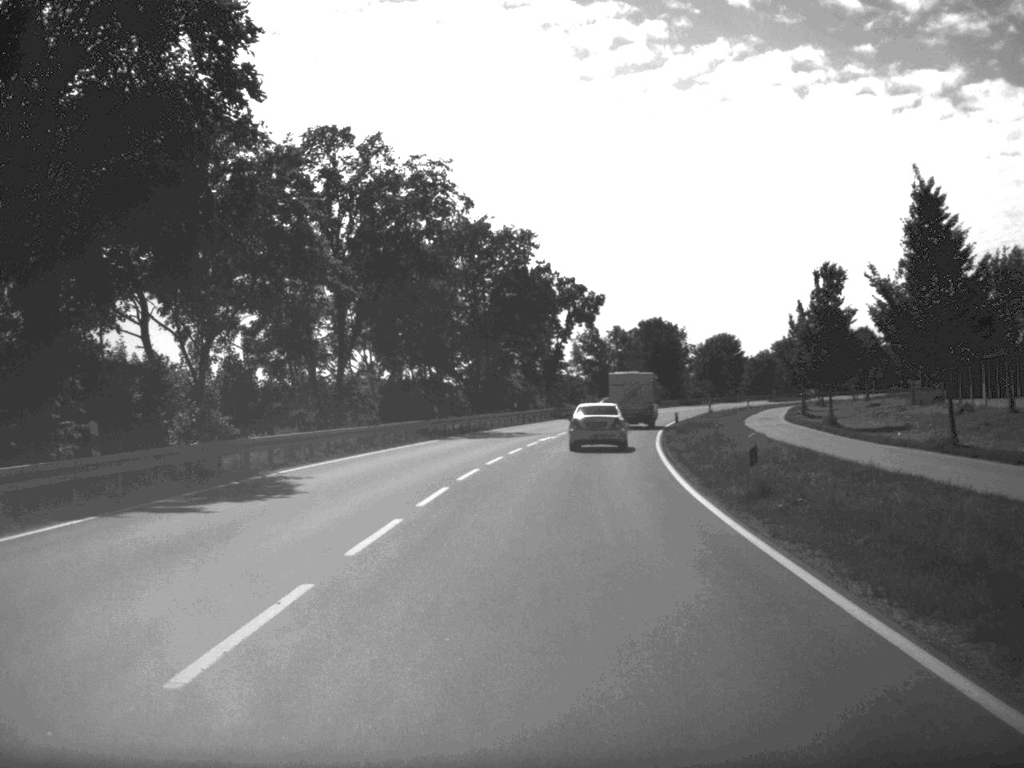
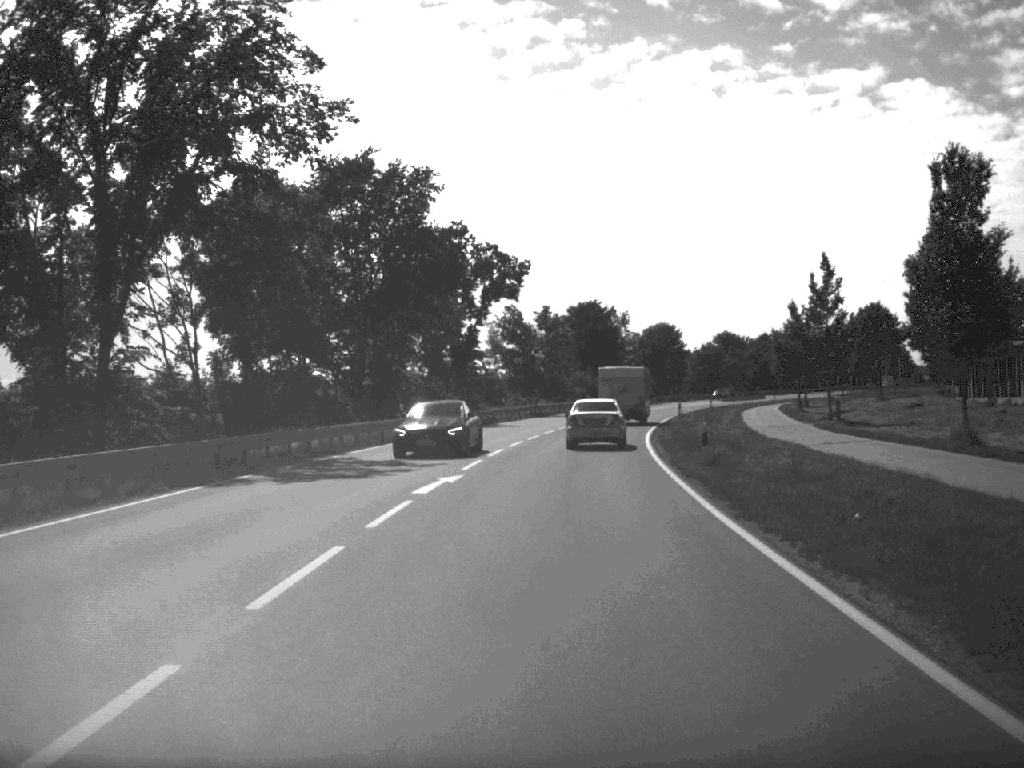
(+0.8, +26.9) m; +4°
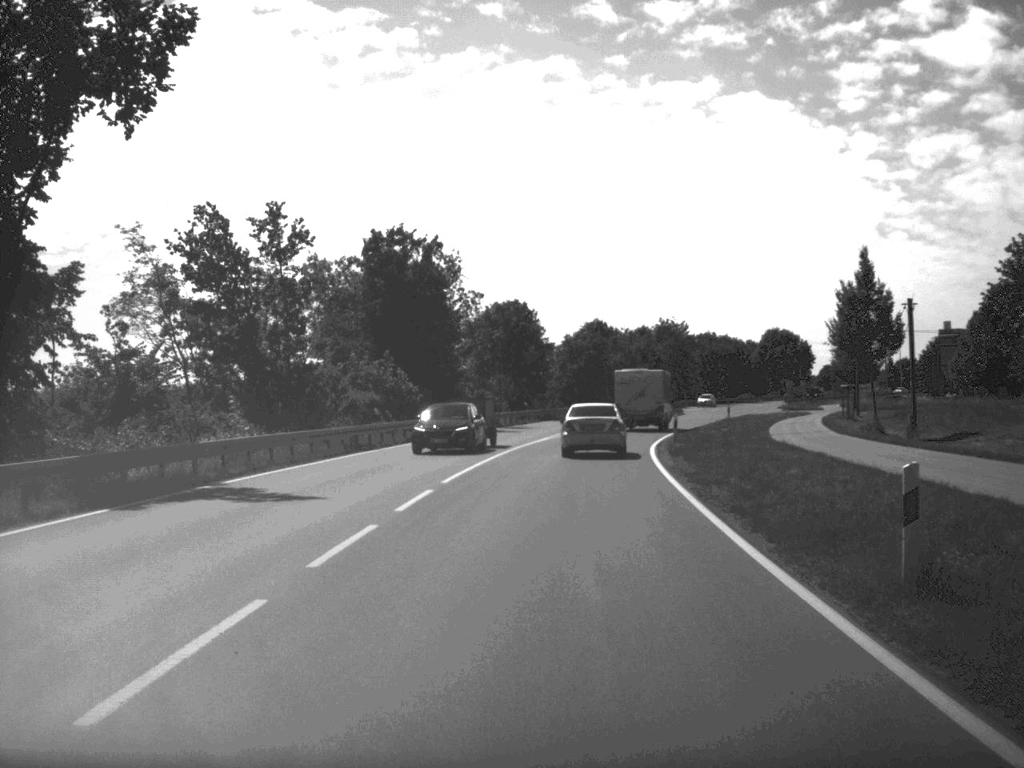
(+4.1, +61.9) m; +7°
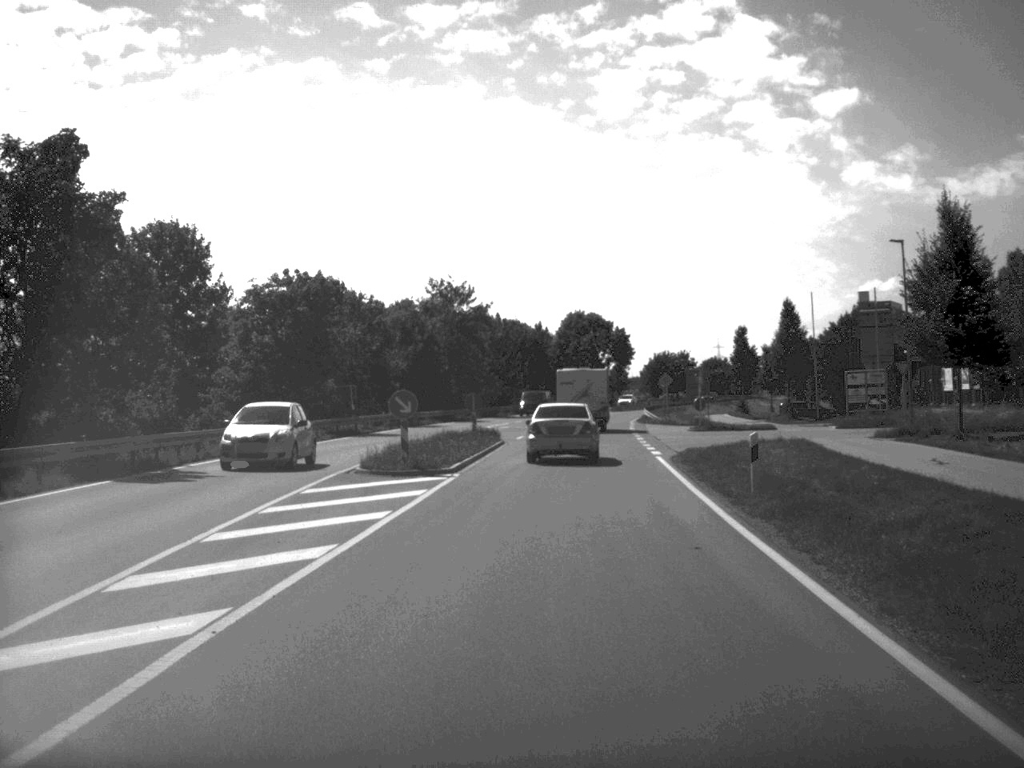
(+4.7, +57.9) m; +11°
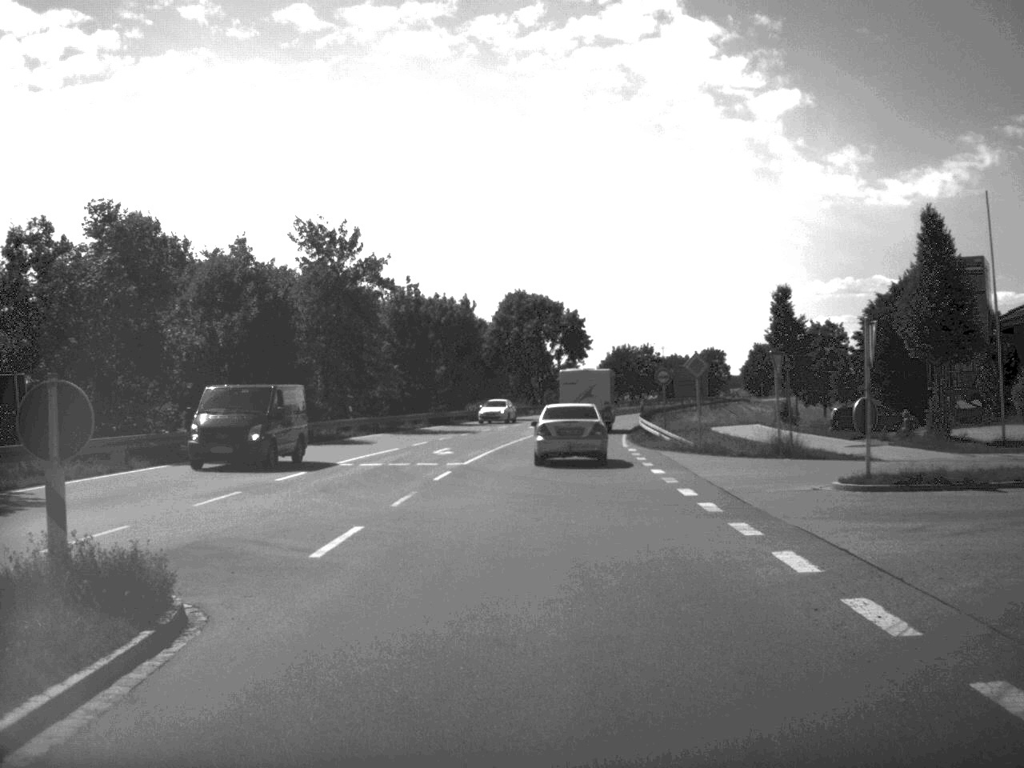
(+1.0, +35.5) m; +2°
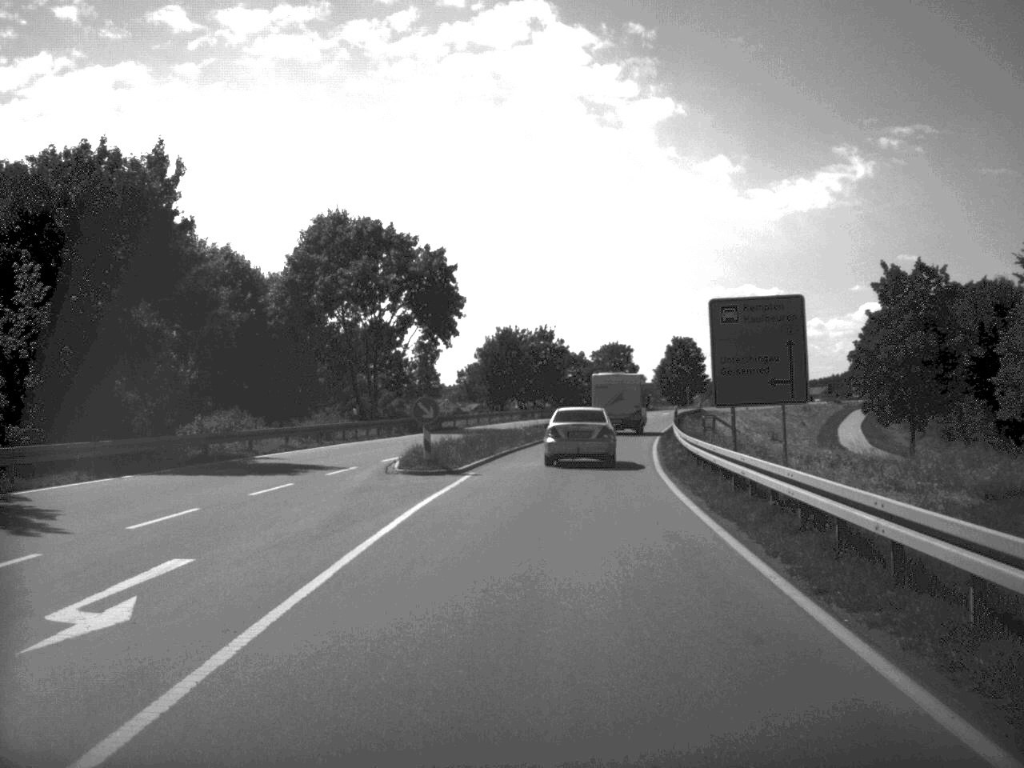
(+2.5, +57.4) m; +6°
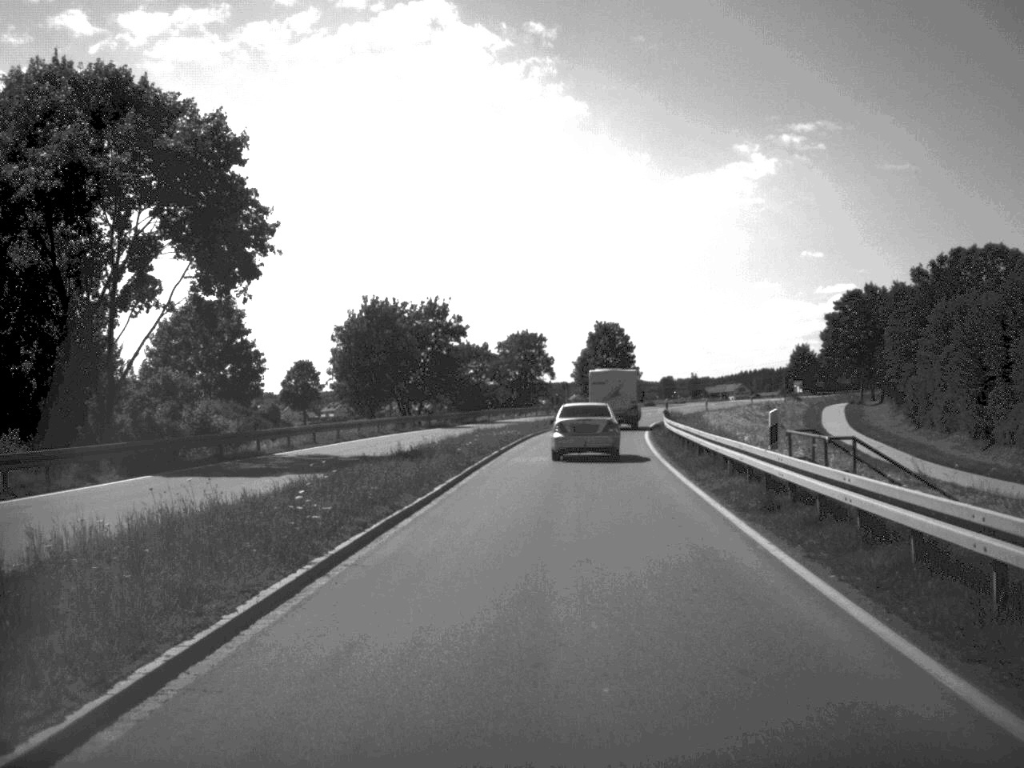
(+1.1, +33.4) m; +4°
